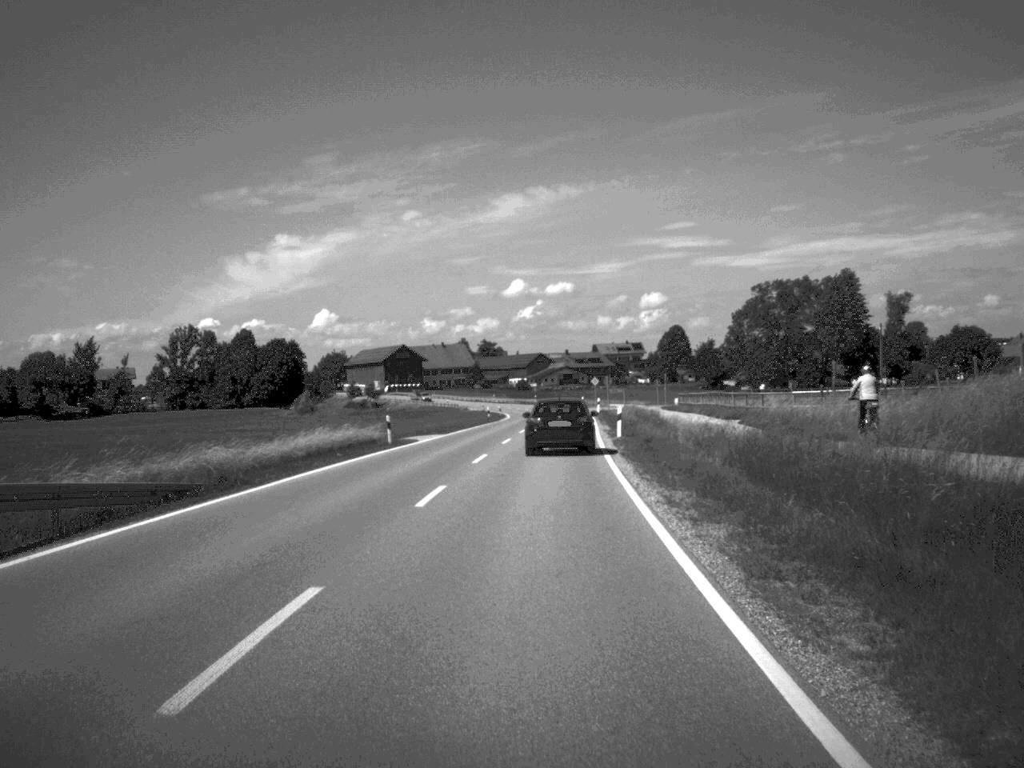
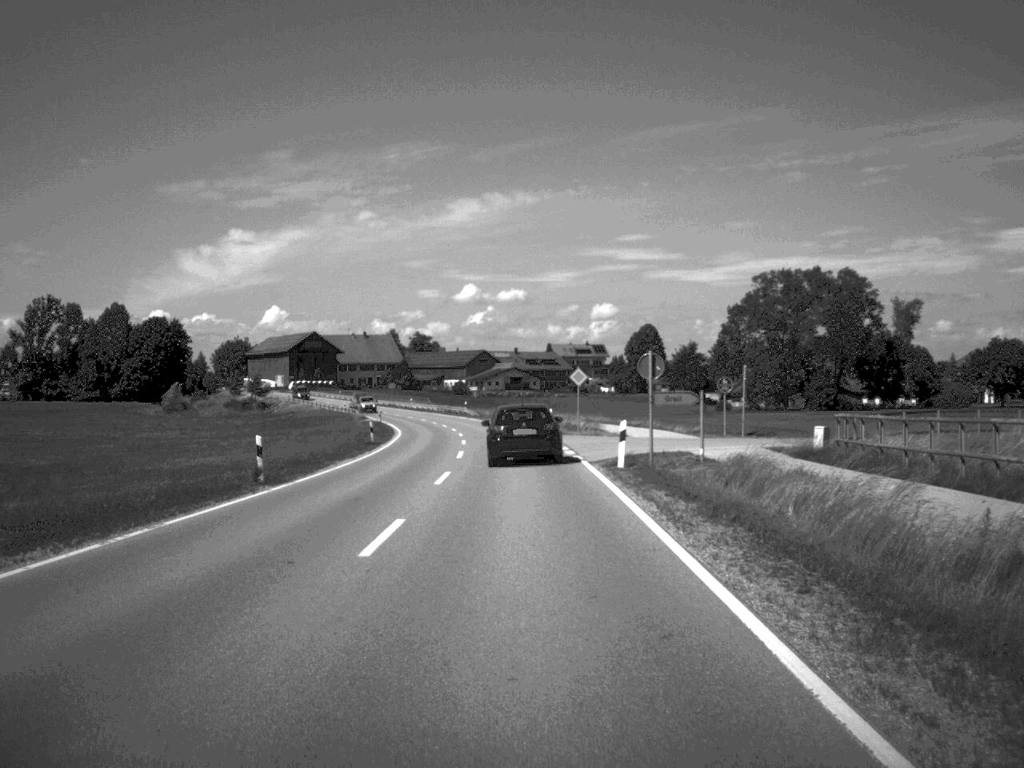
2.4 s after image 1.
(+1.7, +63.2) m; +2°
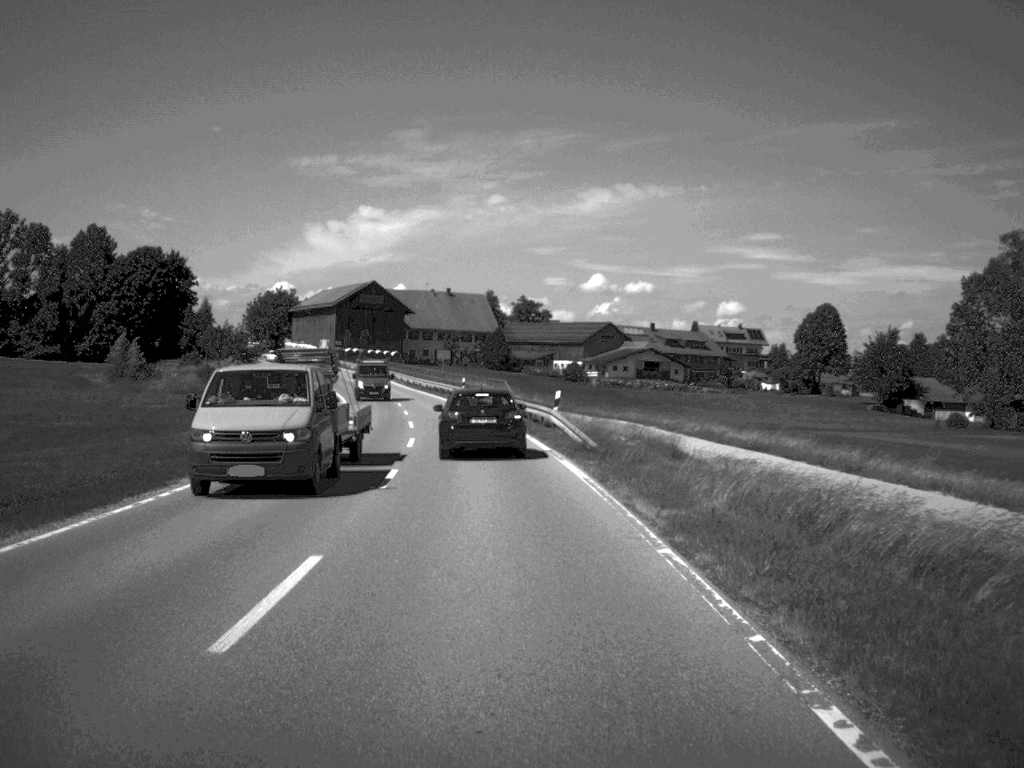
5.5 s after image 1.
(-2.8, +75.6) m; -6°
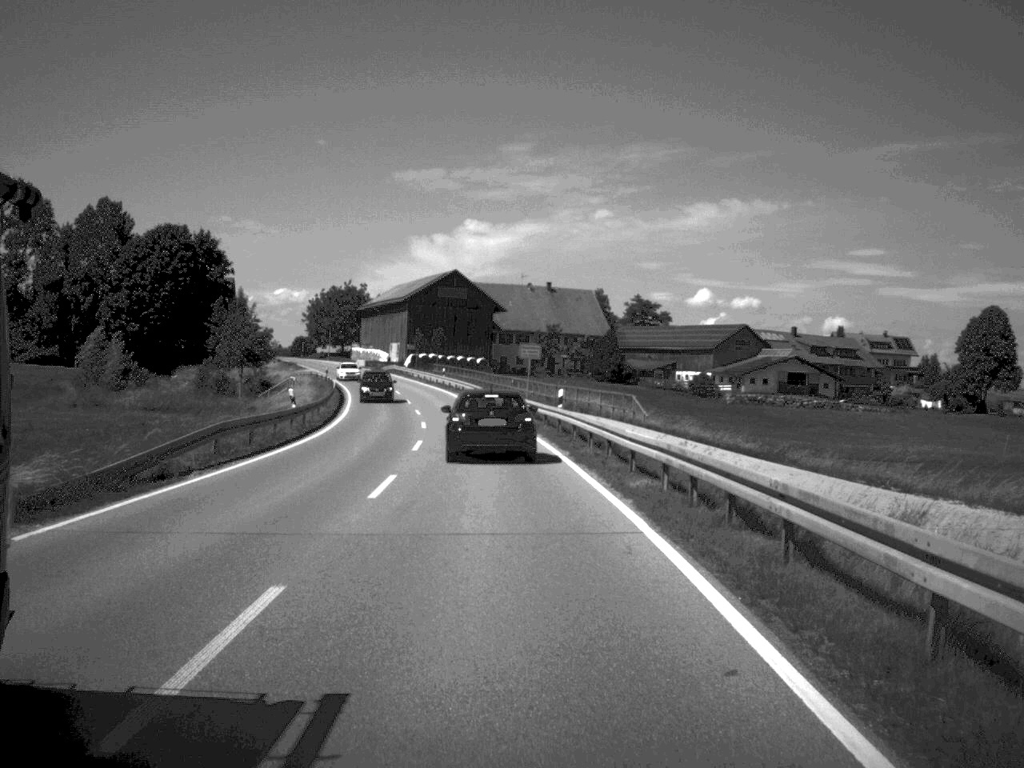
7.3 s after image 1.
(-1.5, +37.0) m; -5°
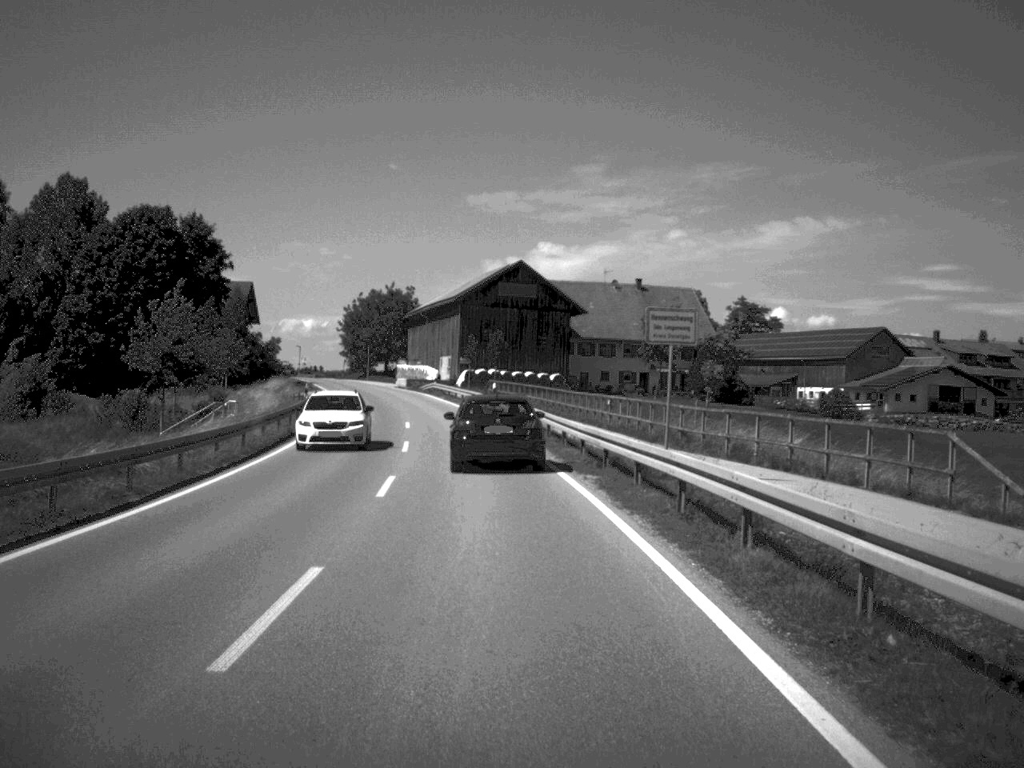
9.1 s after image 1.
(-1.0, +33.8) m; -4°
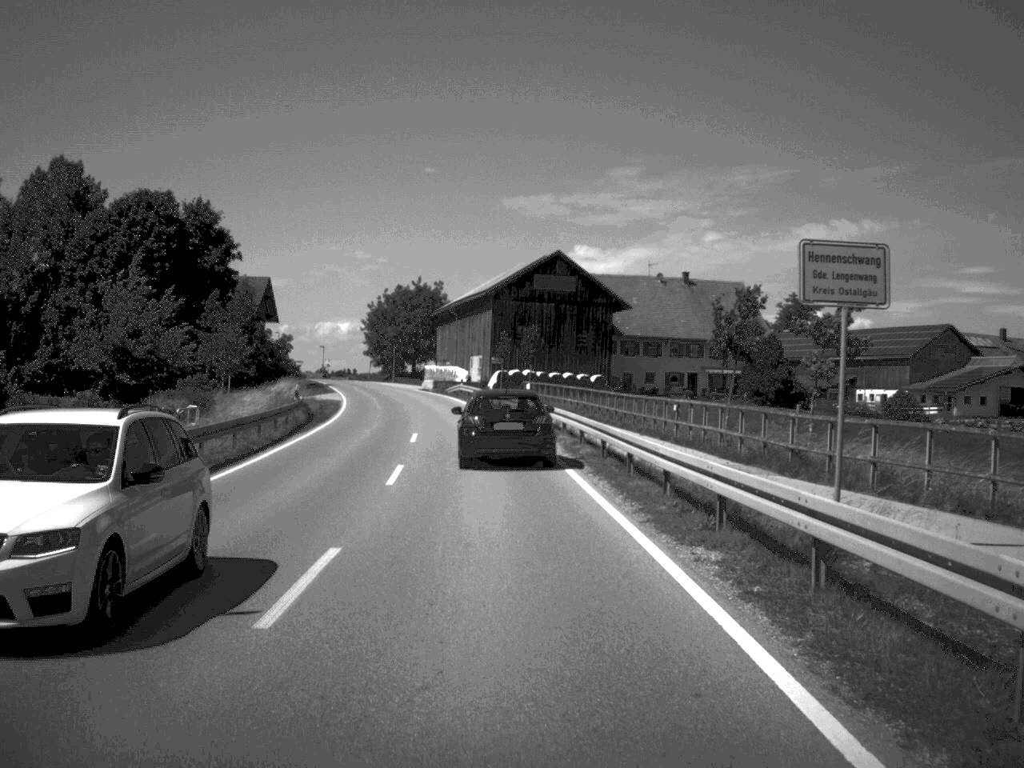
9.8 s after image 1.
(-0.1, +10.5) m; -2°
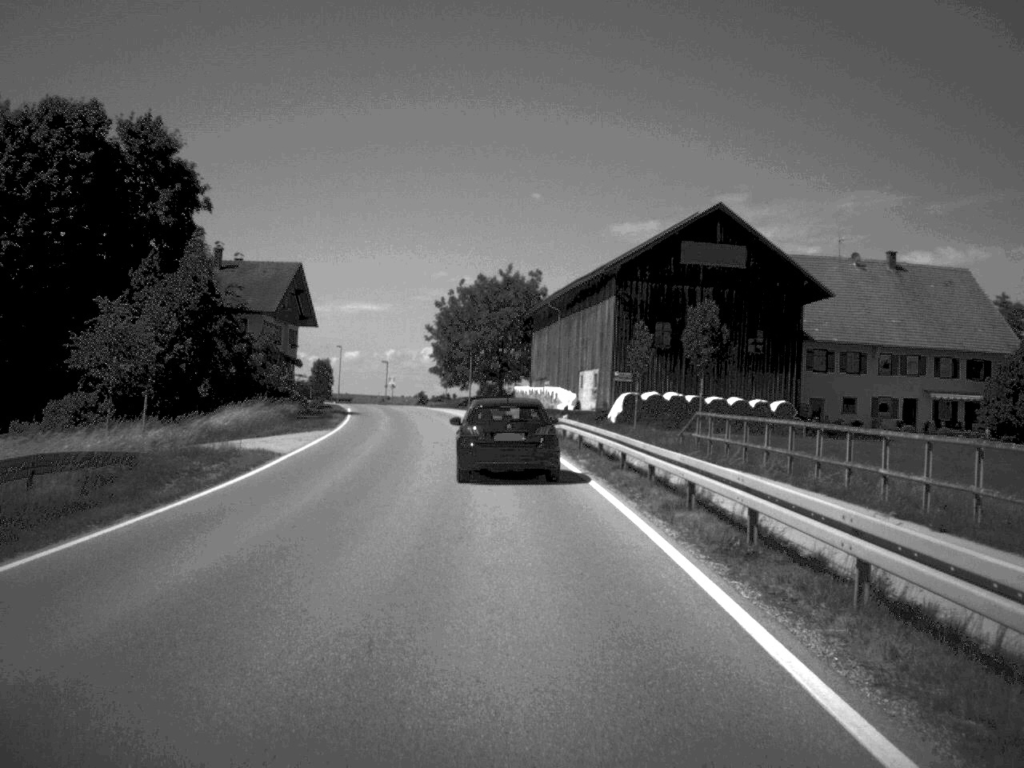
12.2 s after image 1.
(-1.8, +39.9) m; -5°
